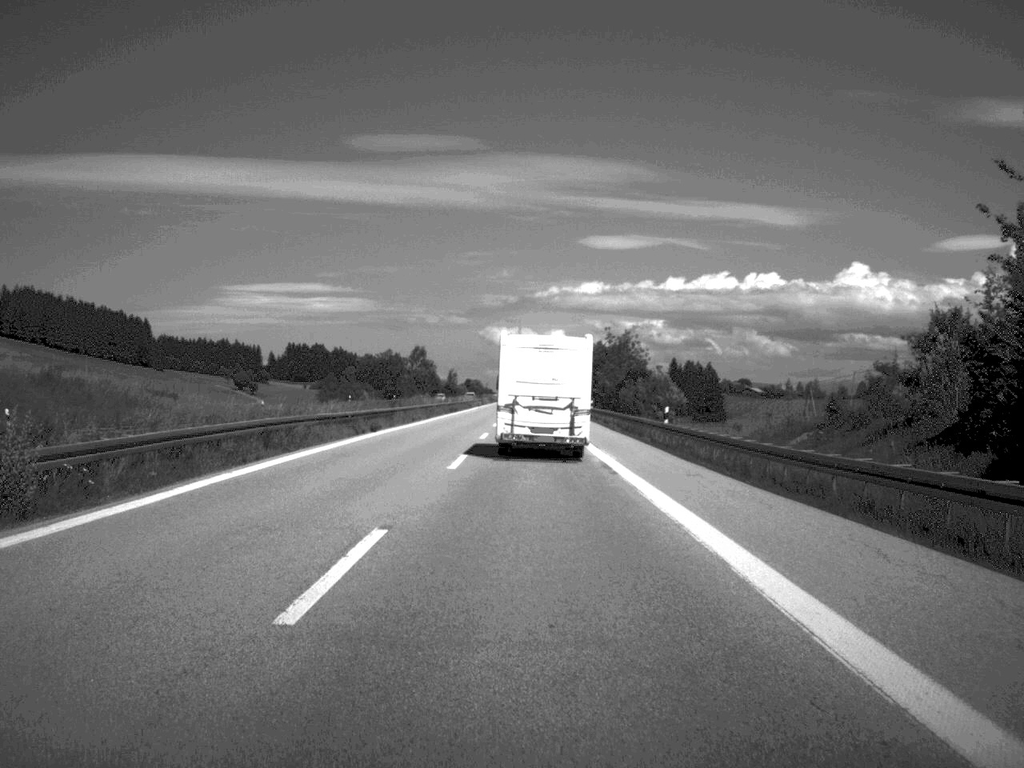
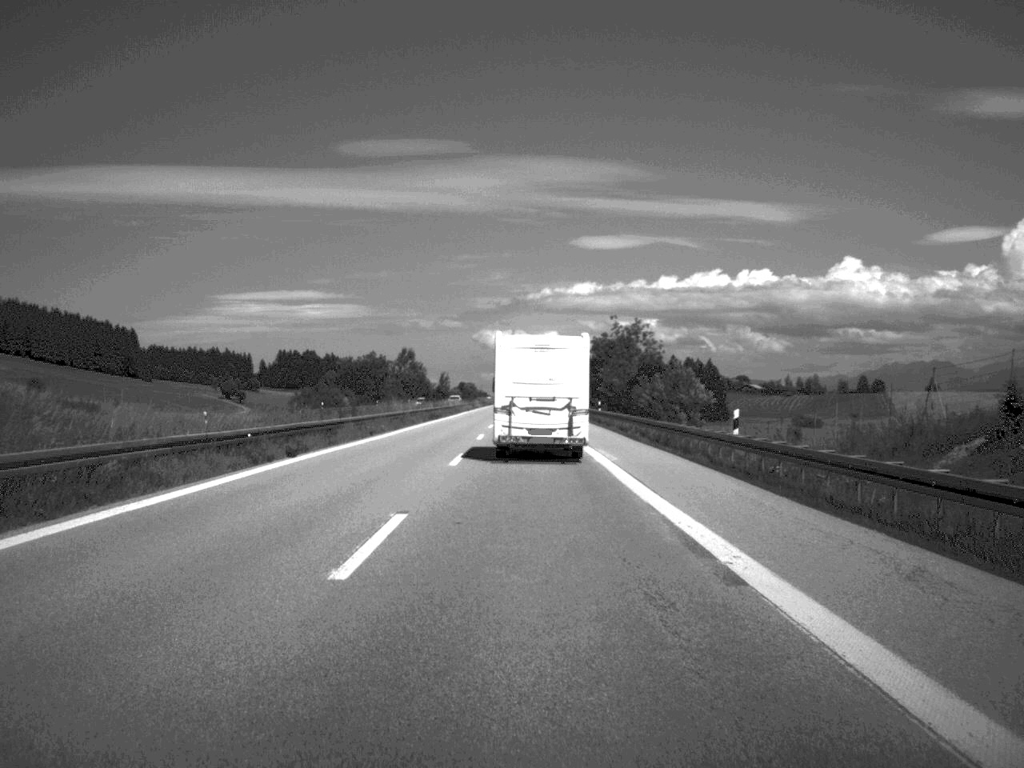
(0.0, +15.6) m; 0°
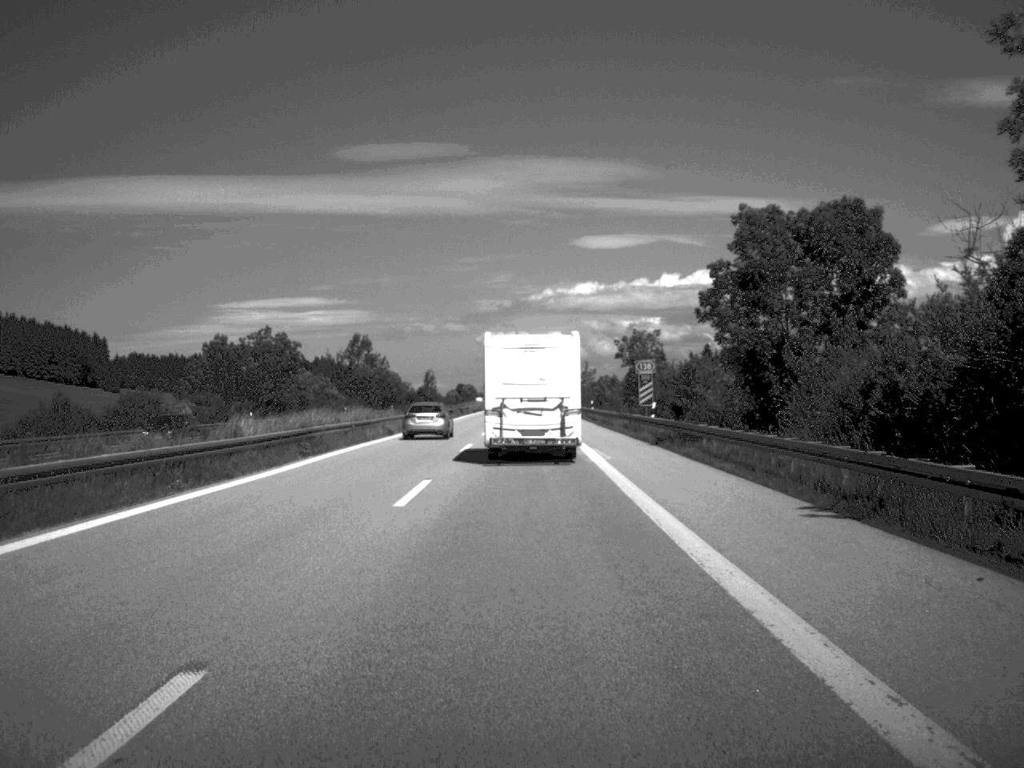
(-0.2, +80.4) m; 0°
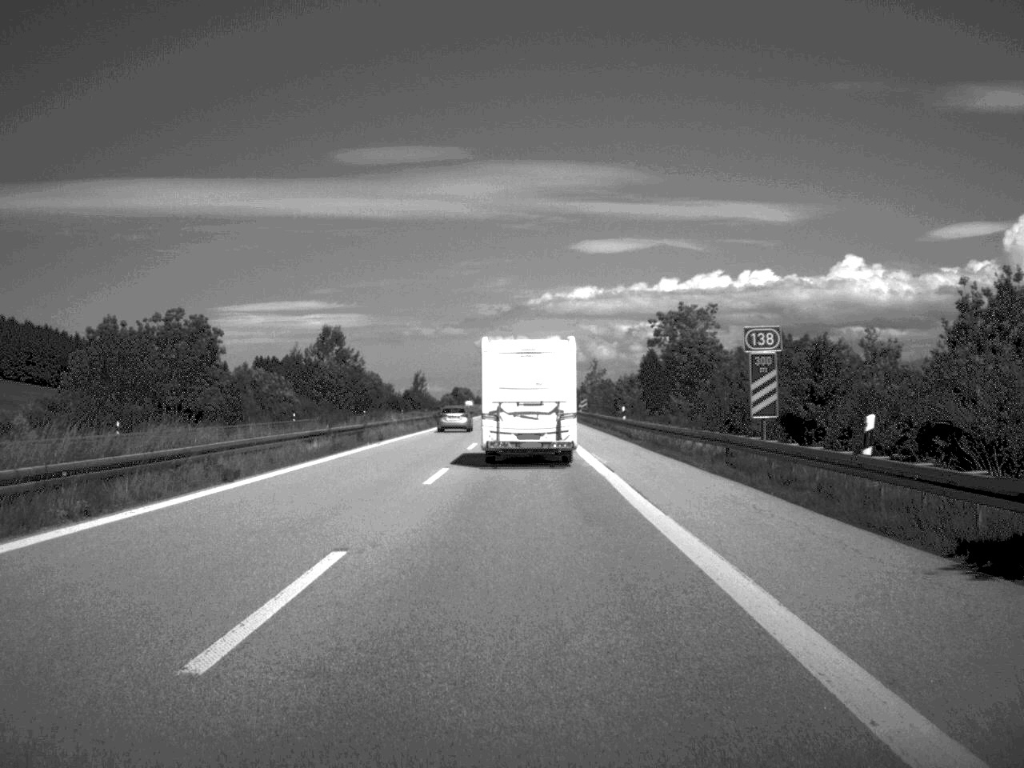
(0.0, +29.9) m; 0°
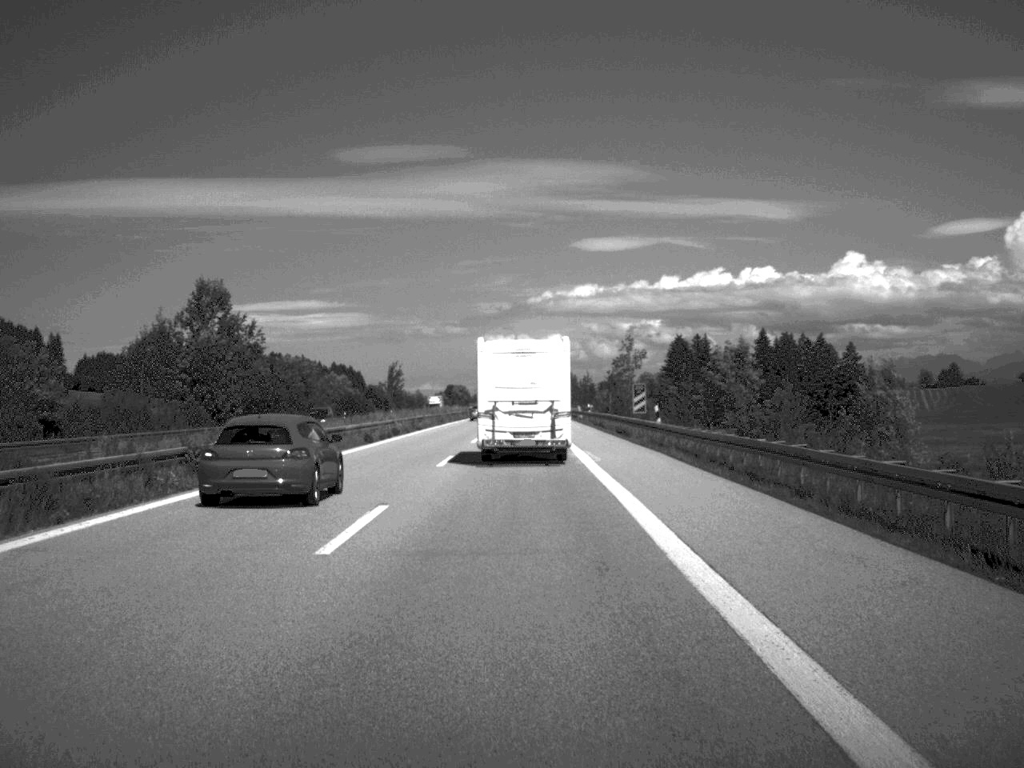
(0.0, +64.4) m; 0°
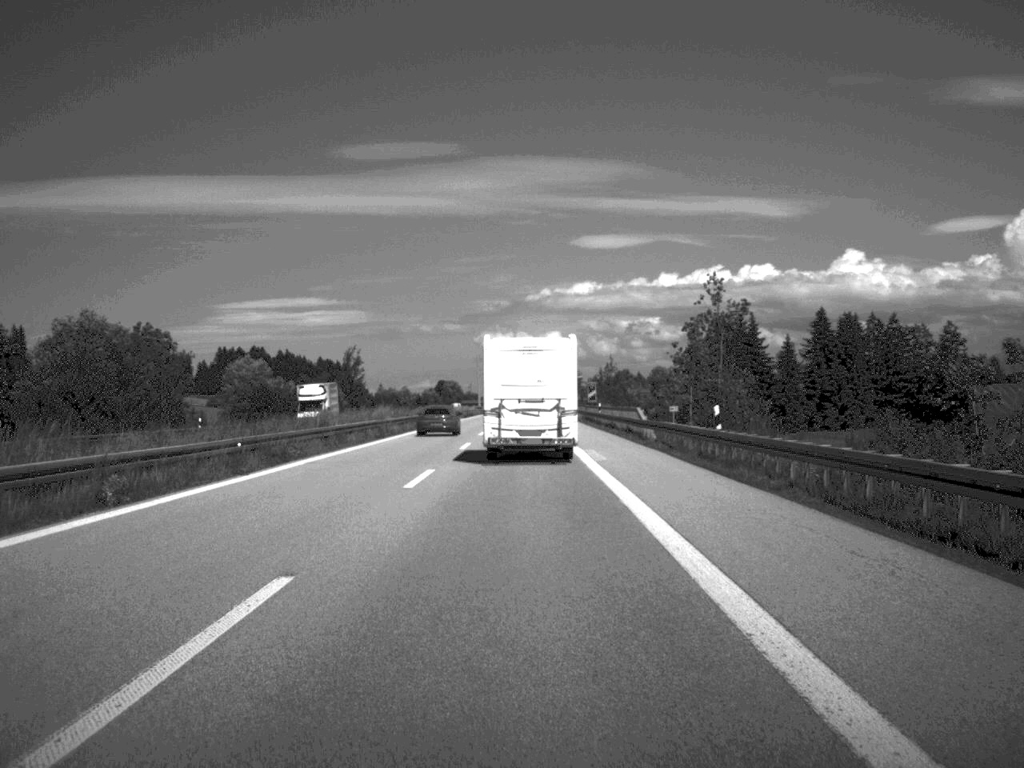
(-0.1, +61.4) m; 0°
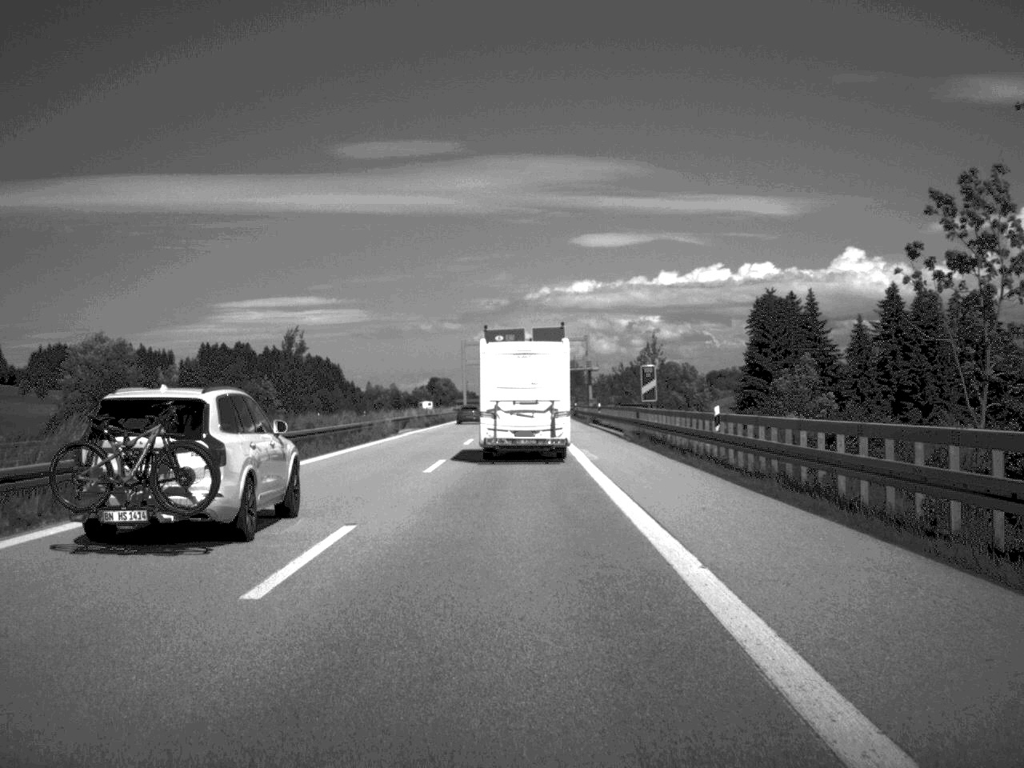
(0.0, +47.9) m; 0°
